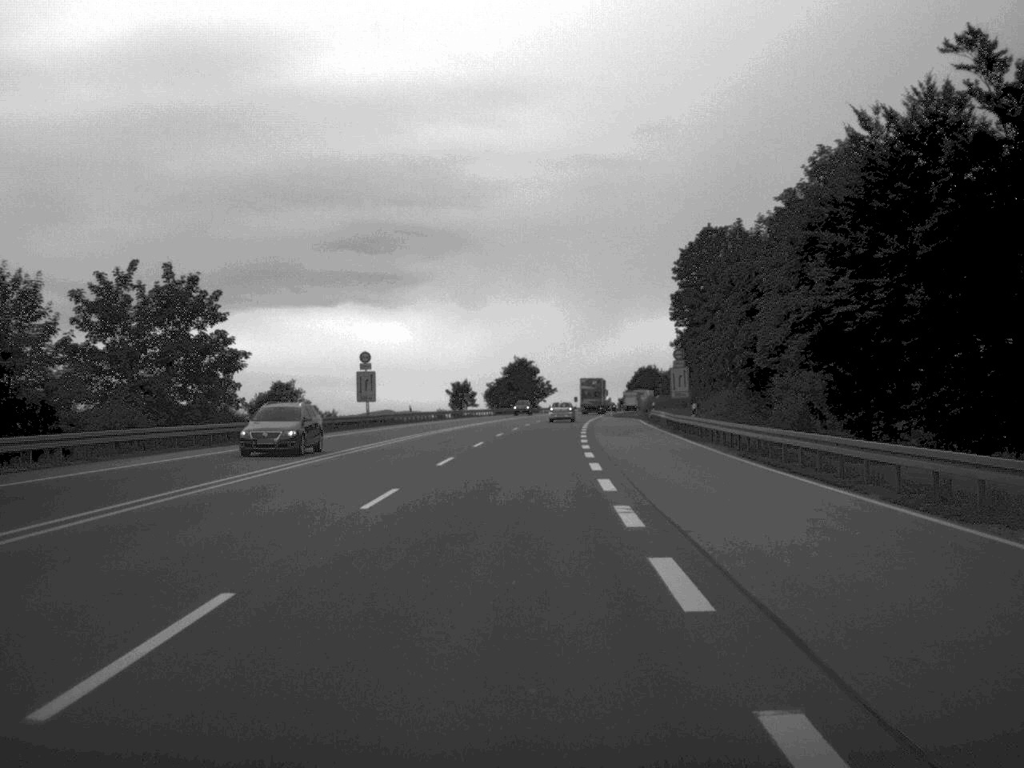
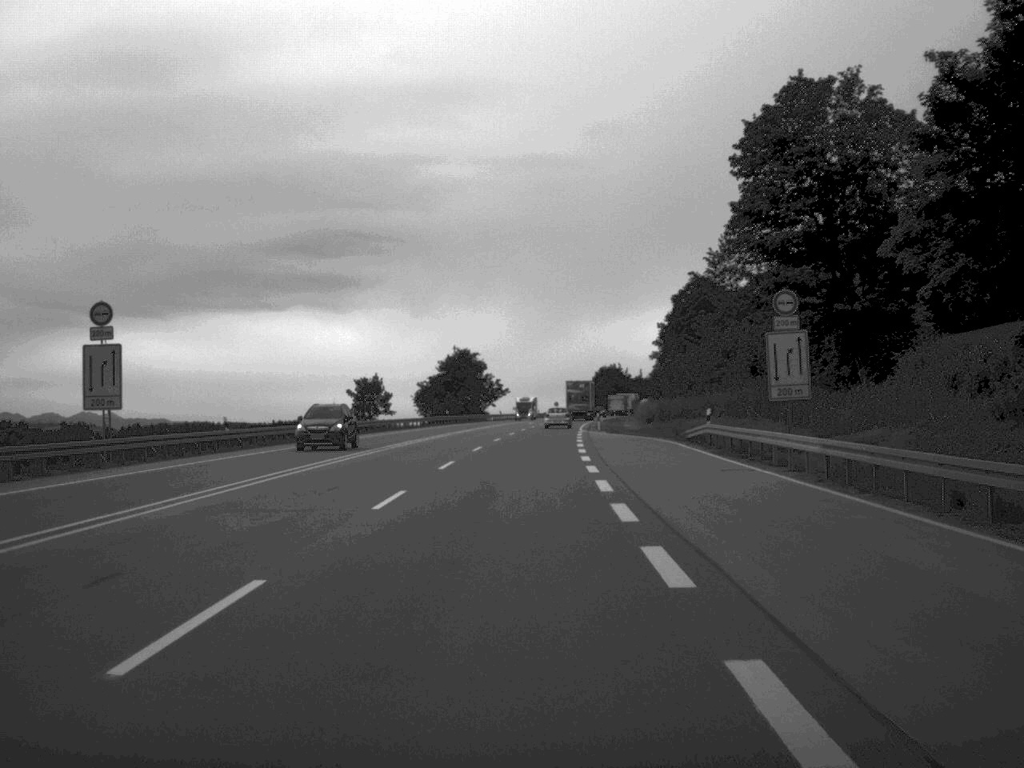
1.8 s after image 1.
(+0.8, +46.2) m; +2°
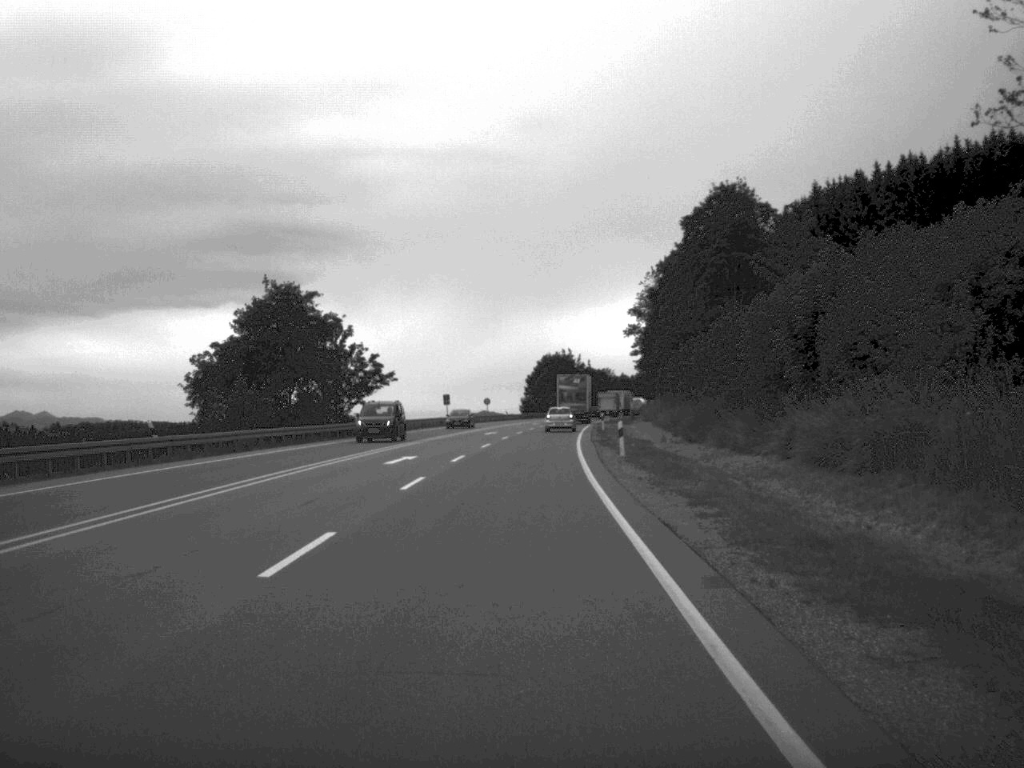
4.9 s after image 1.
(+1.9, +78.3) m; +3°
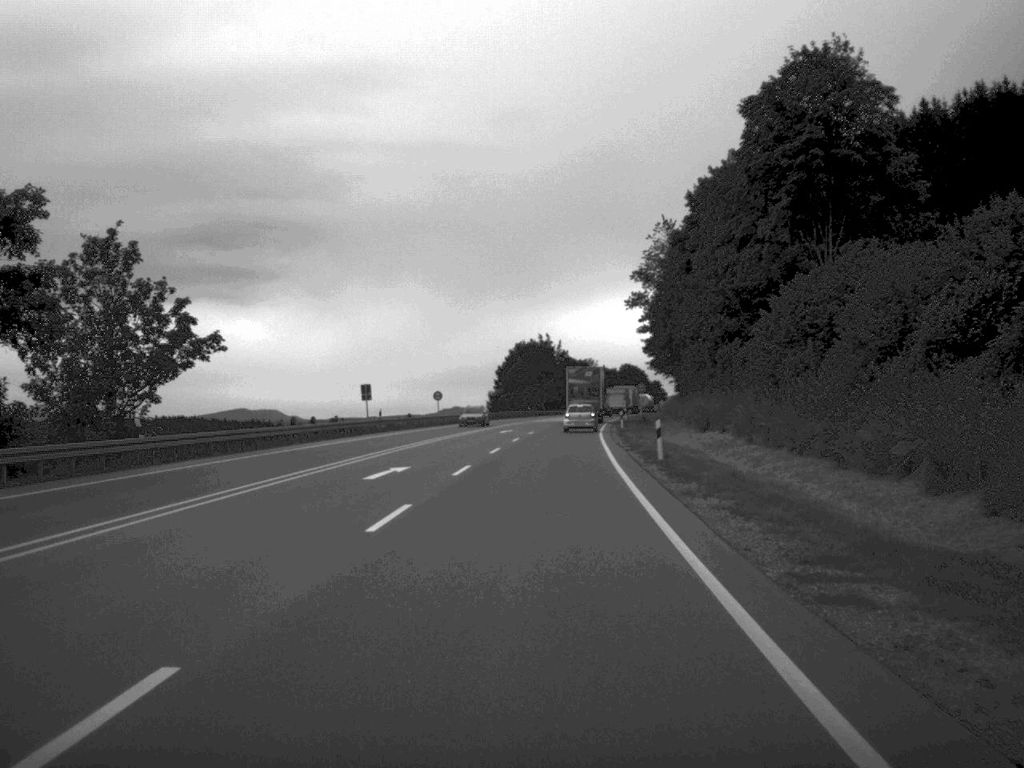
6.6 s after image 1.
(+0.4, +43.5) m; +1°
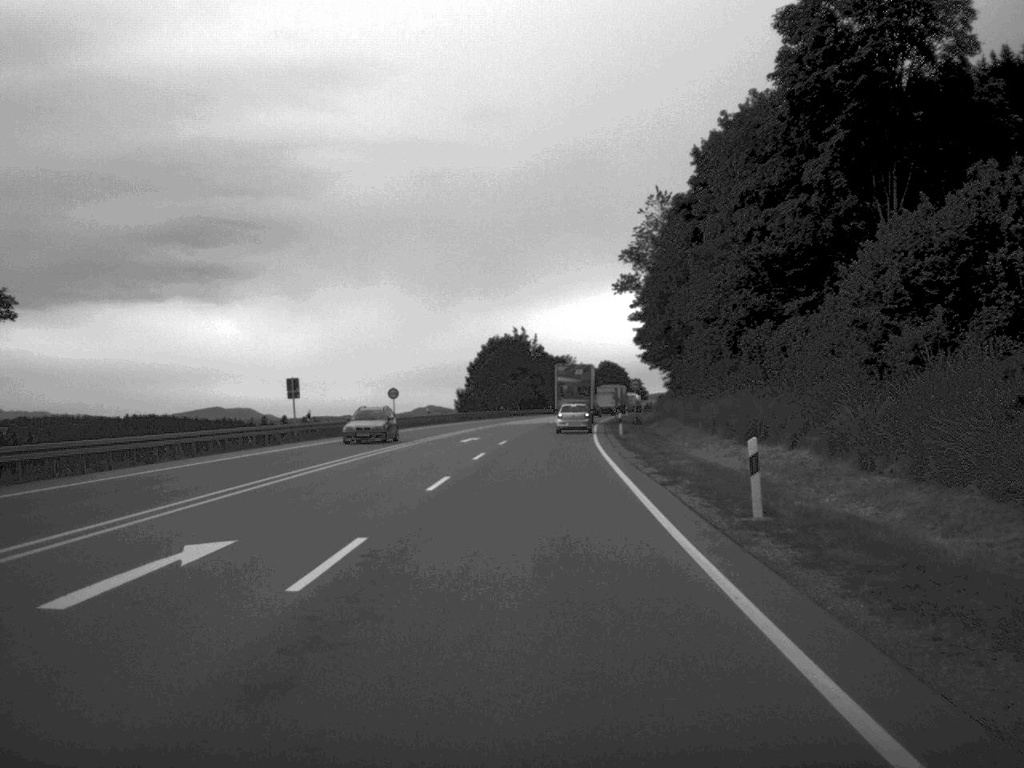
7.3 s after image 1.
(+0.2, +16.6) m; +1°
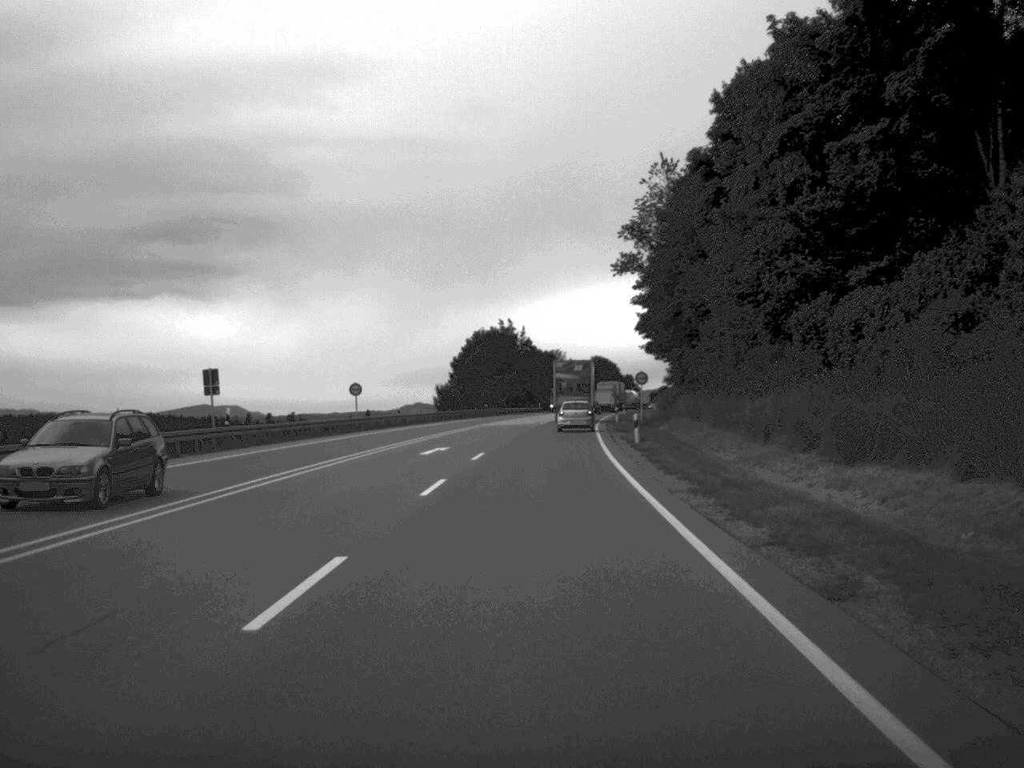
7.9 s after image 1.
(+0.1, +13.6) m; +1°
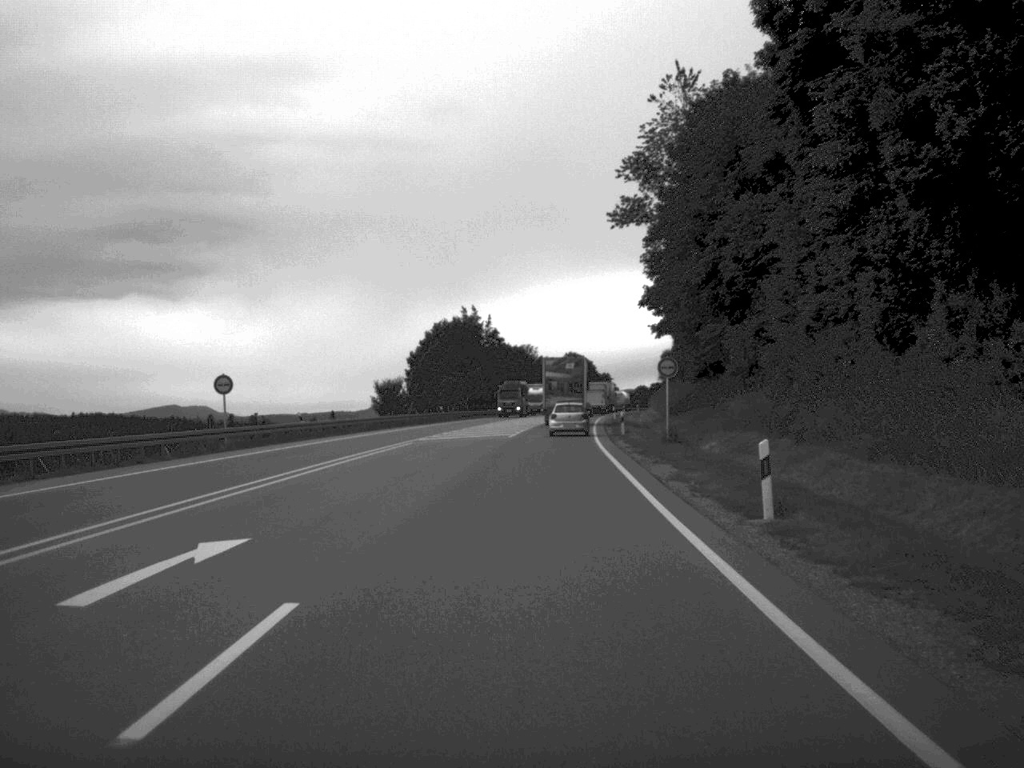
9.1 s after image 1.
(+0.3, +26.7) m; +1°
